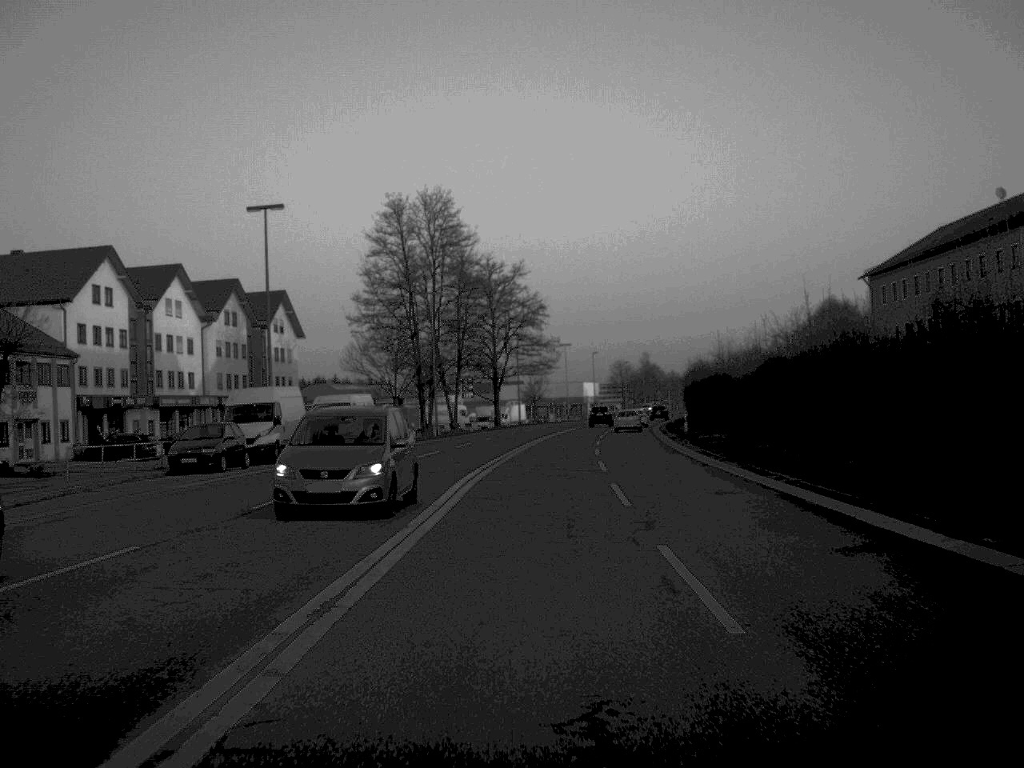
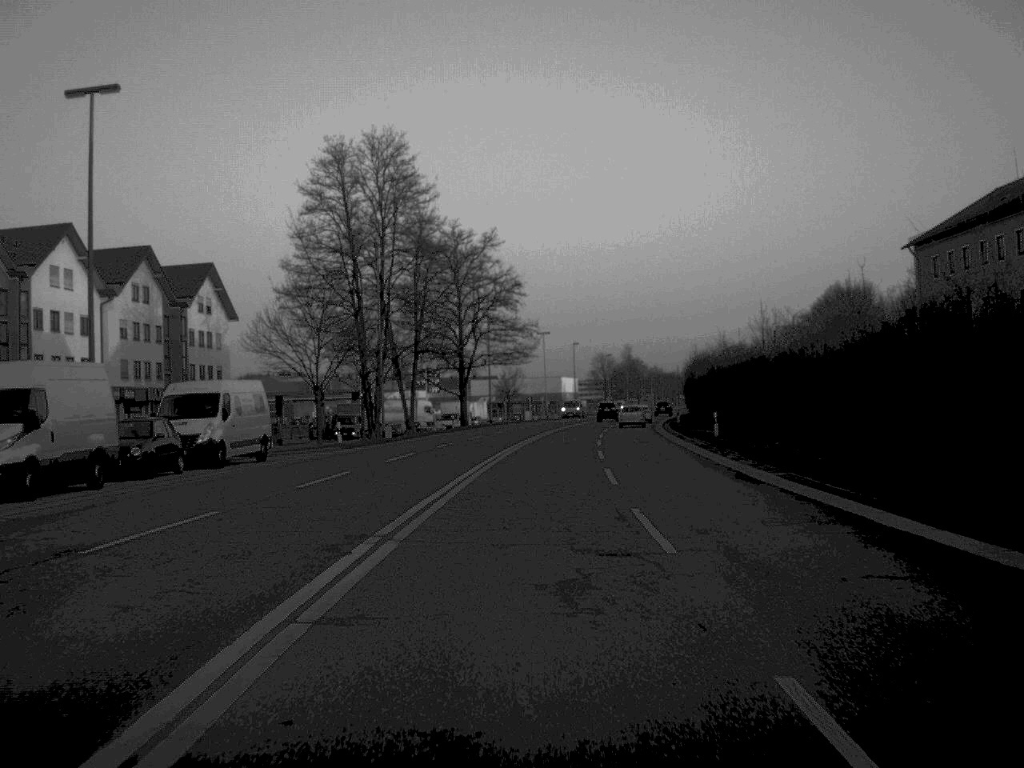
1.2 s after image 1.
(+0.2, +19.6) m; +1°
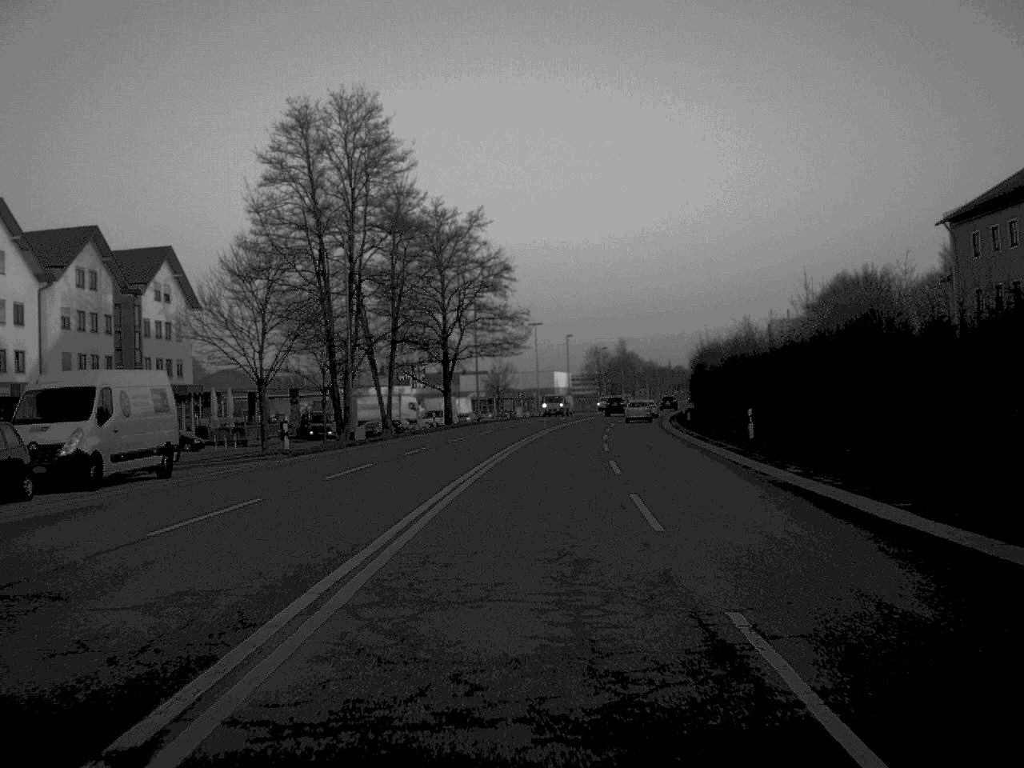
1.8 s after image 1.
(0.0, +9.7) m; 0°
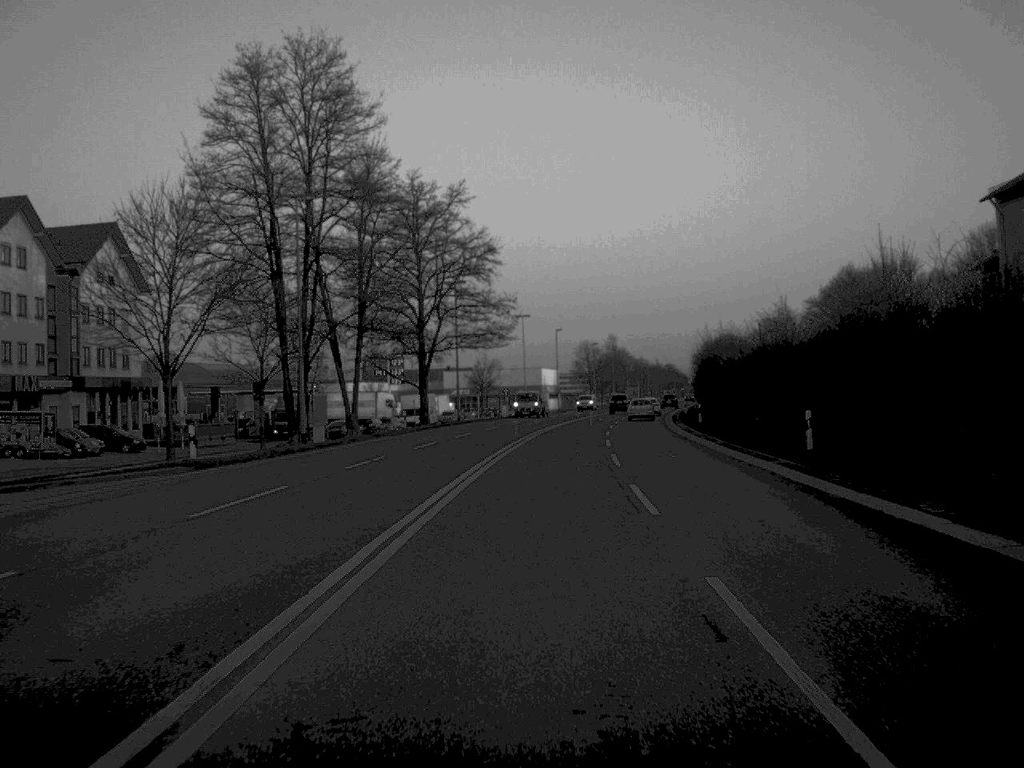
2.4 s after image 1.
(+0.1, +10.3) m; +1°
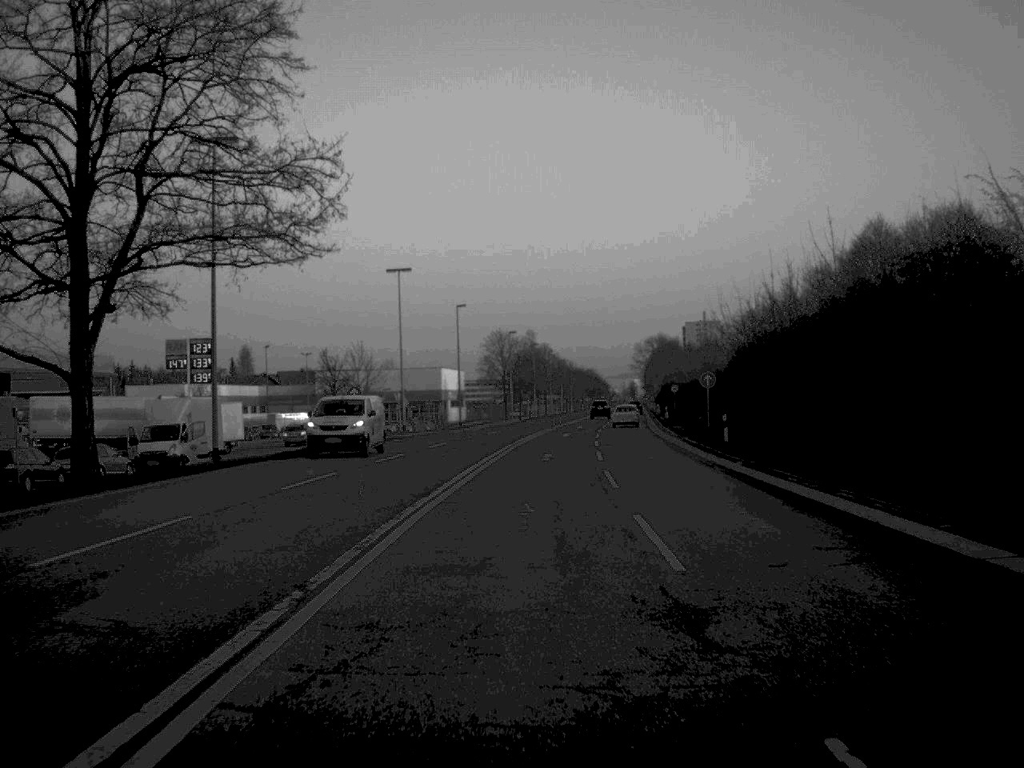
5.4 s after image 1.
(+1.9, +52.9) m; +4°
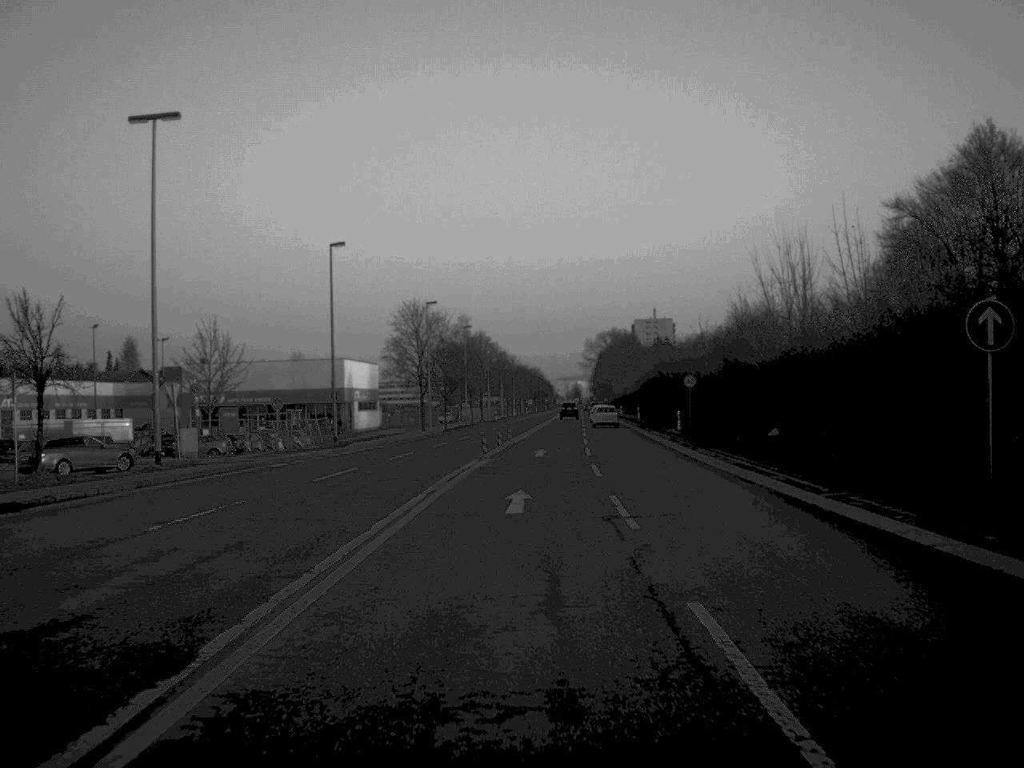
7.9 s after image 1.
(+1.1, +43.7) m; +3°
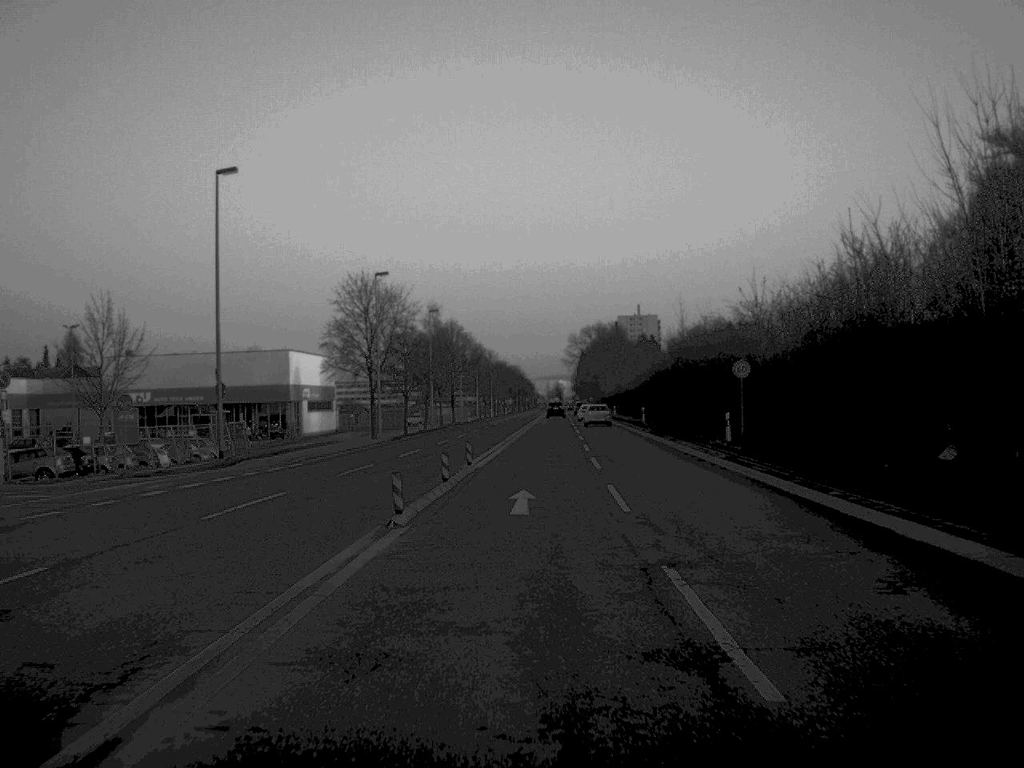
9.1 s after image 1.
(+0.2, +21.4) m; +1°
